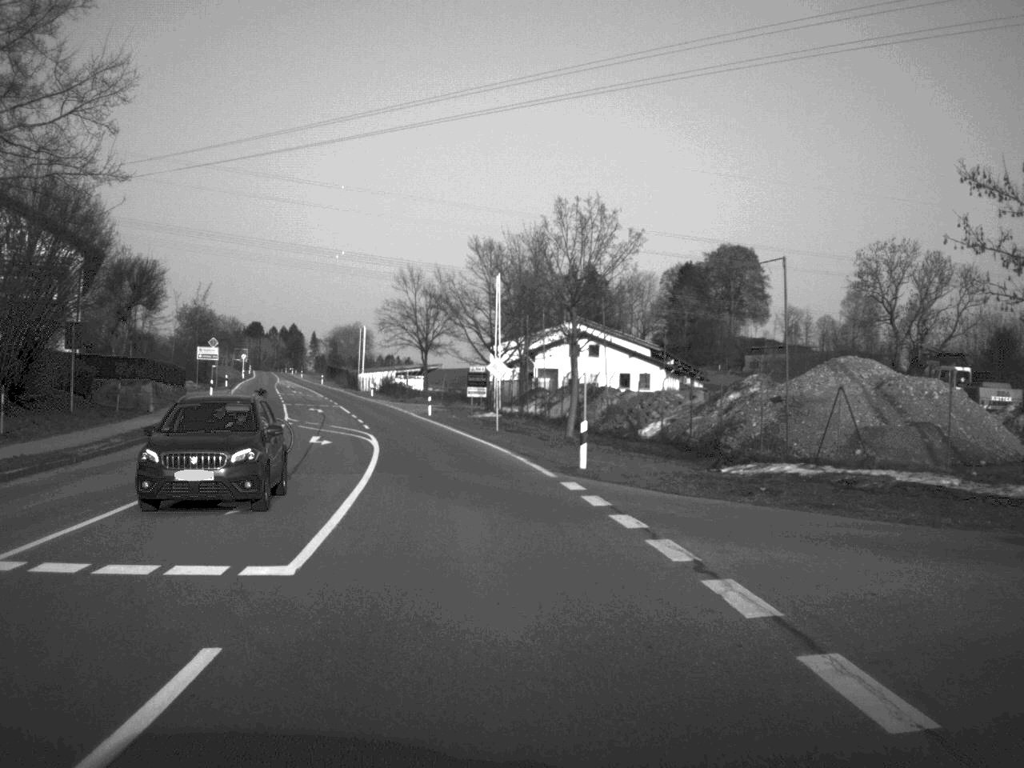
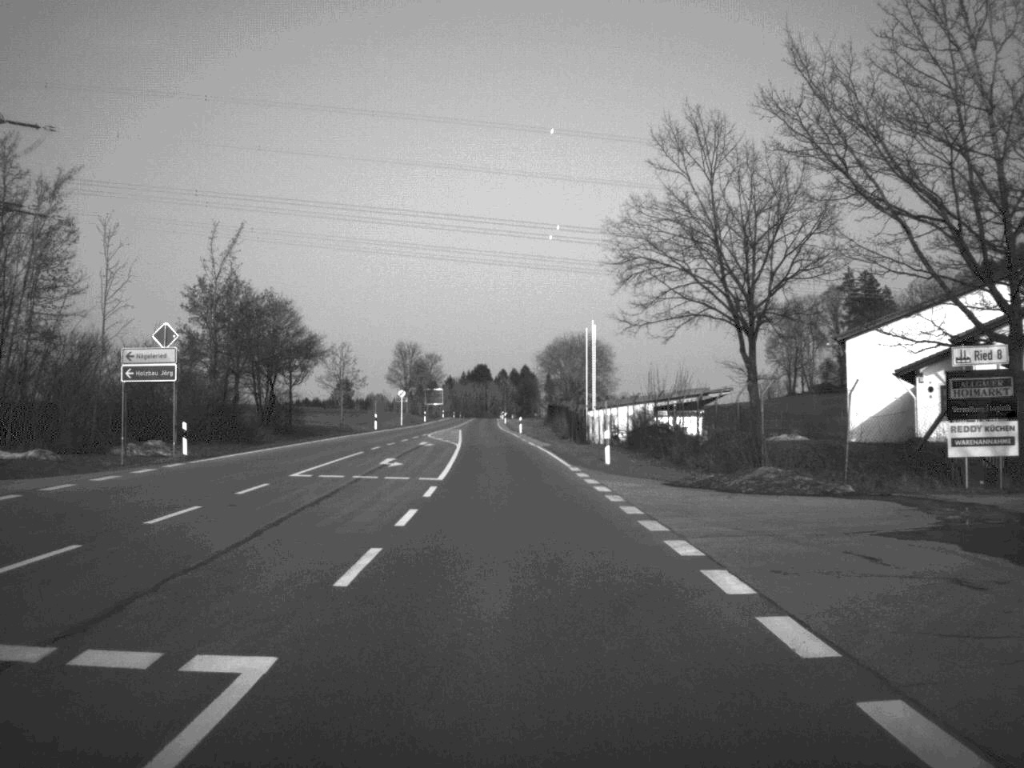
(-7.7, +69.2) m; -11°
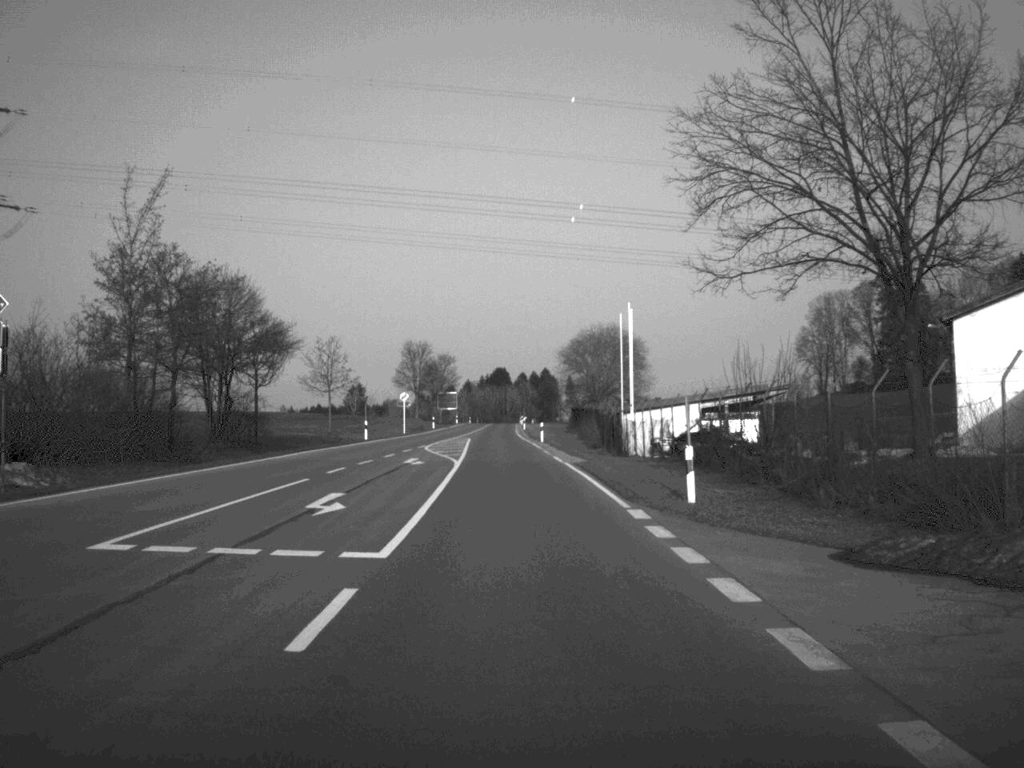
(-0.1, +14.9) m; -1°
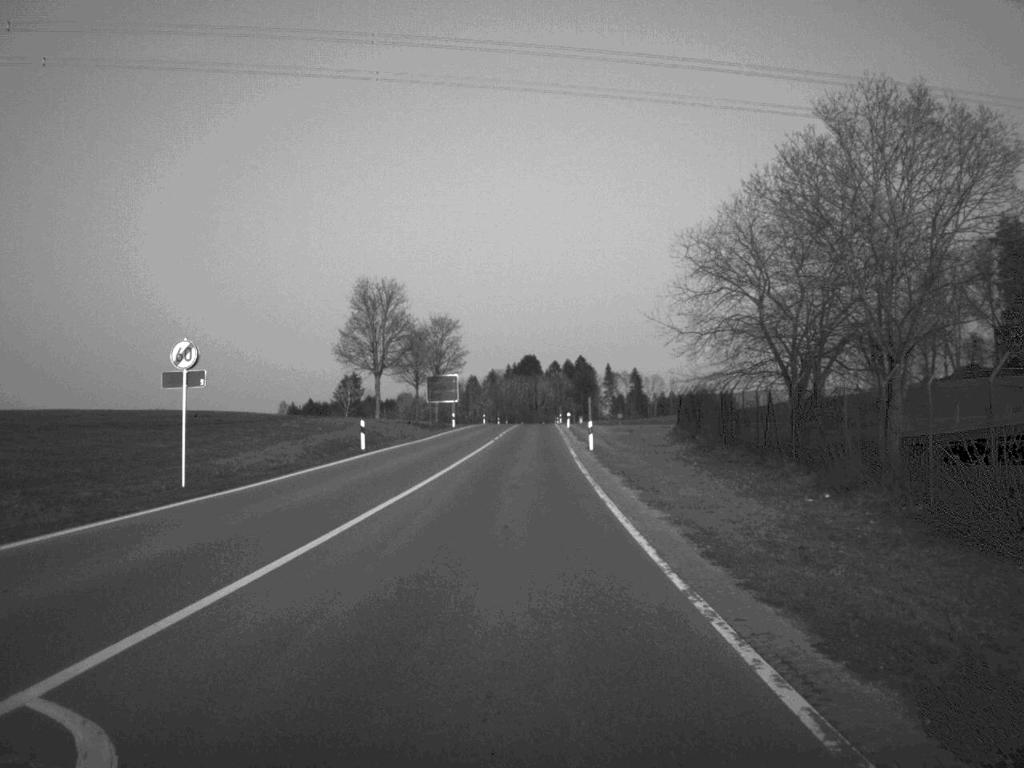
(-1.3, +69.7) m; -1°
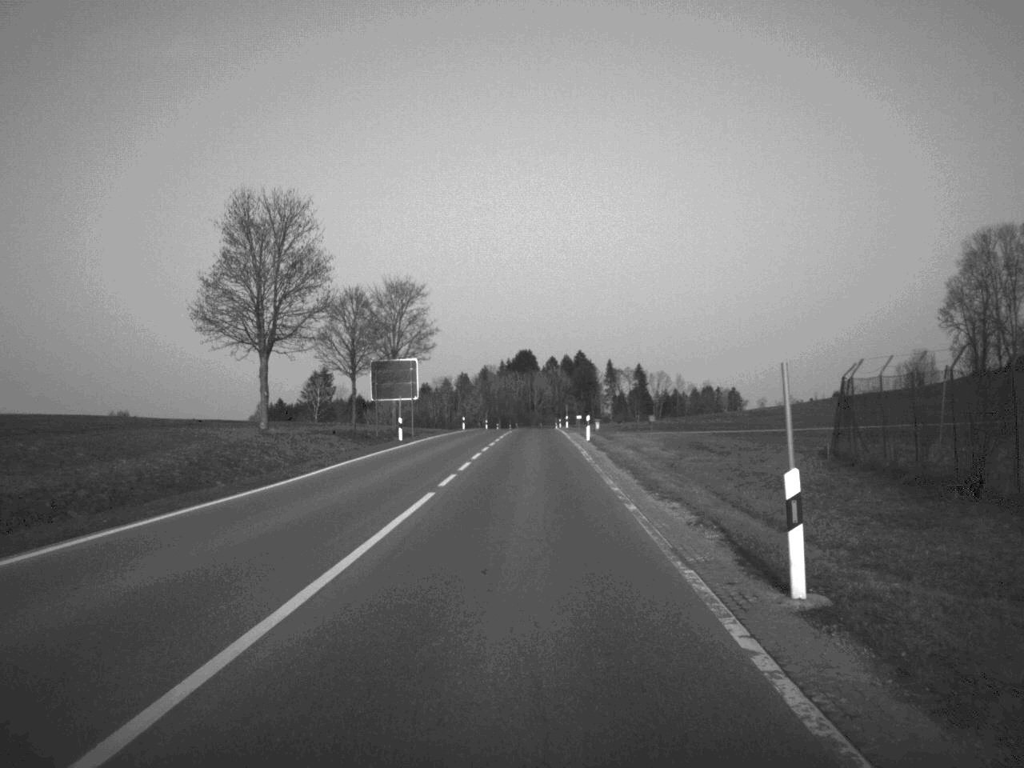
(+0.1, +35.4) m; 0°
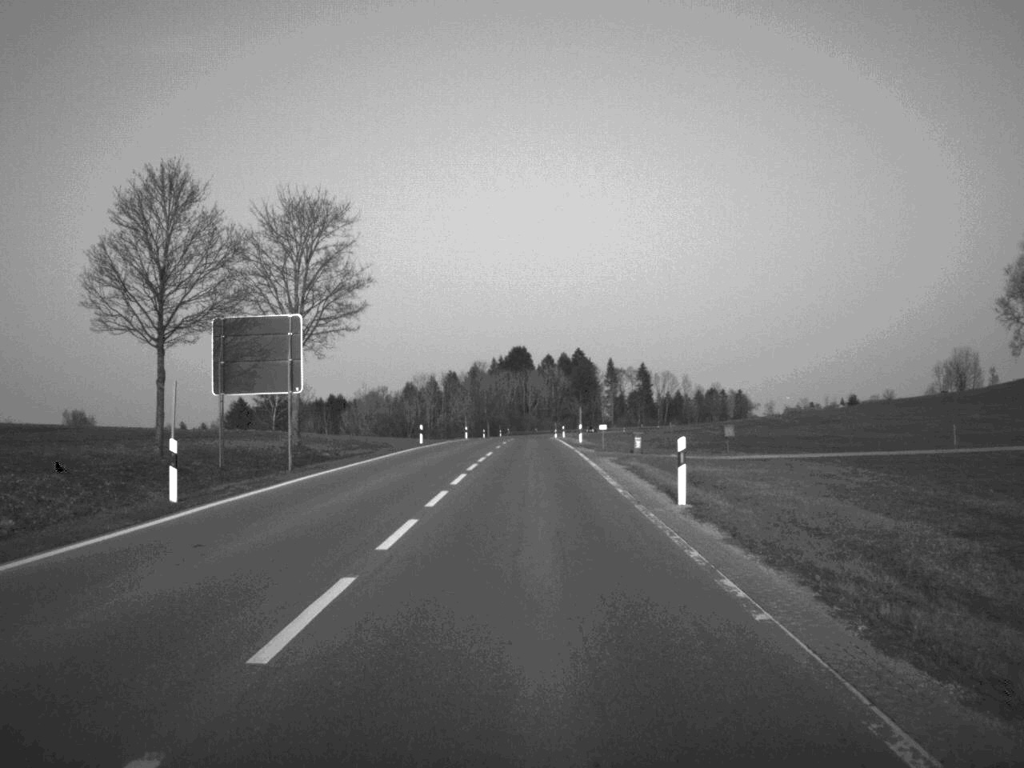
(+0.1, +35.4) m; 0°
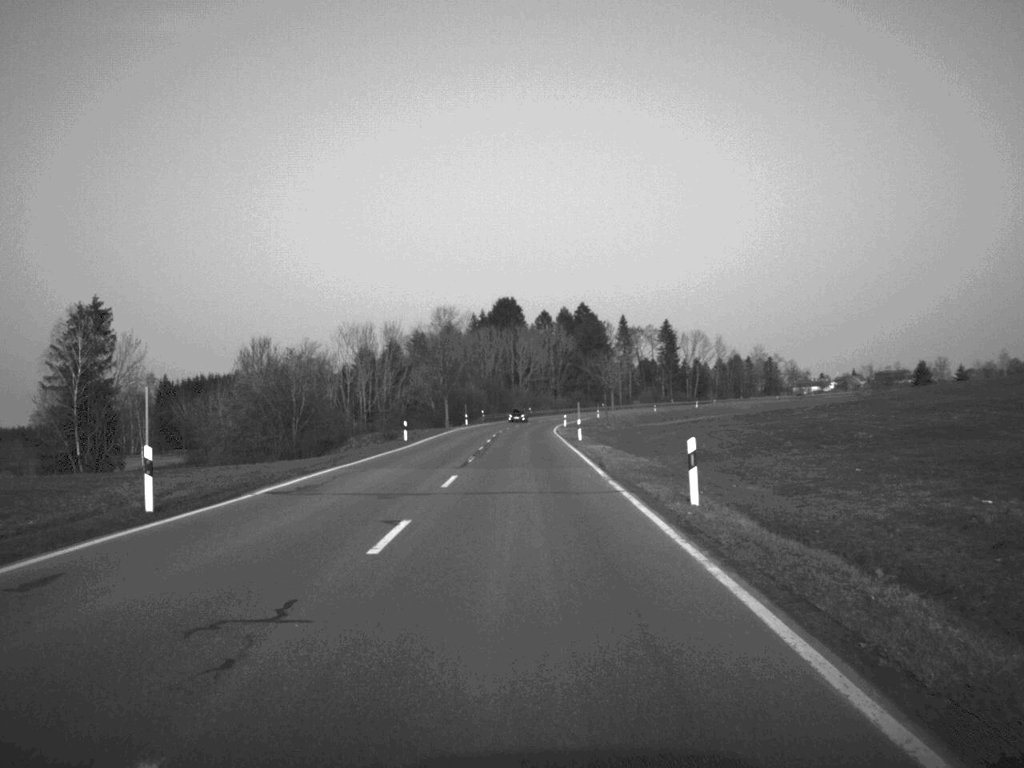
(+0.6, +90.6) m; 0°
